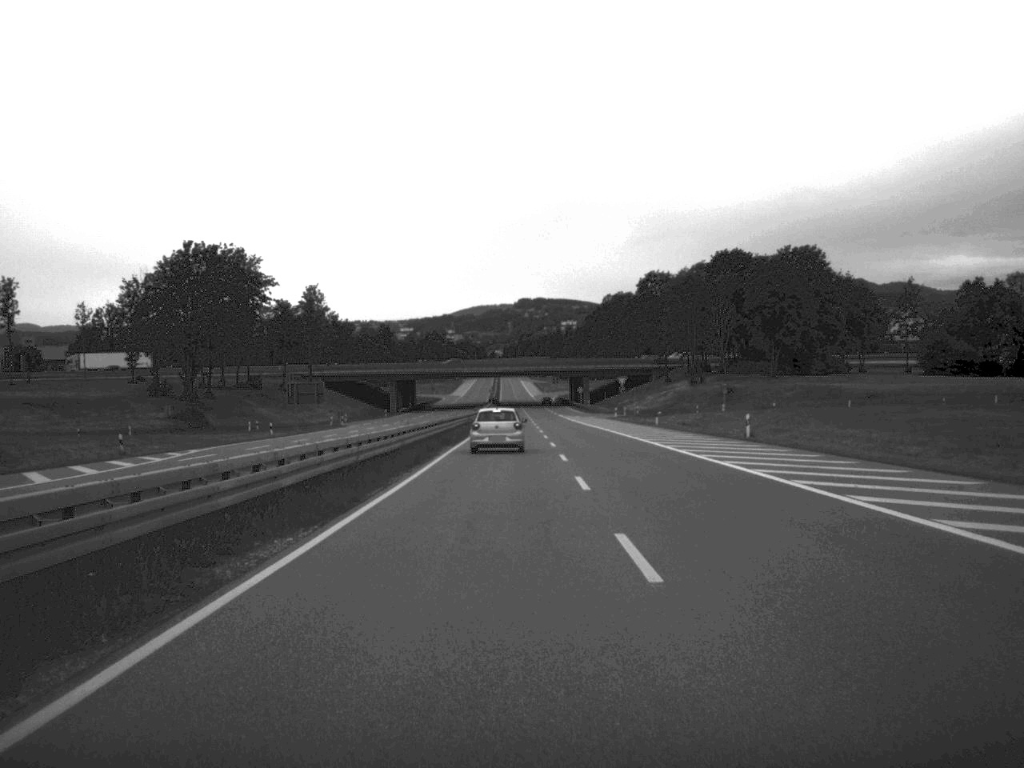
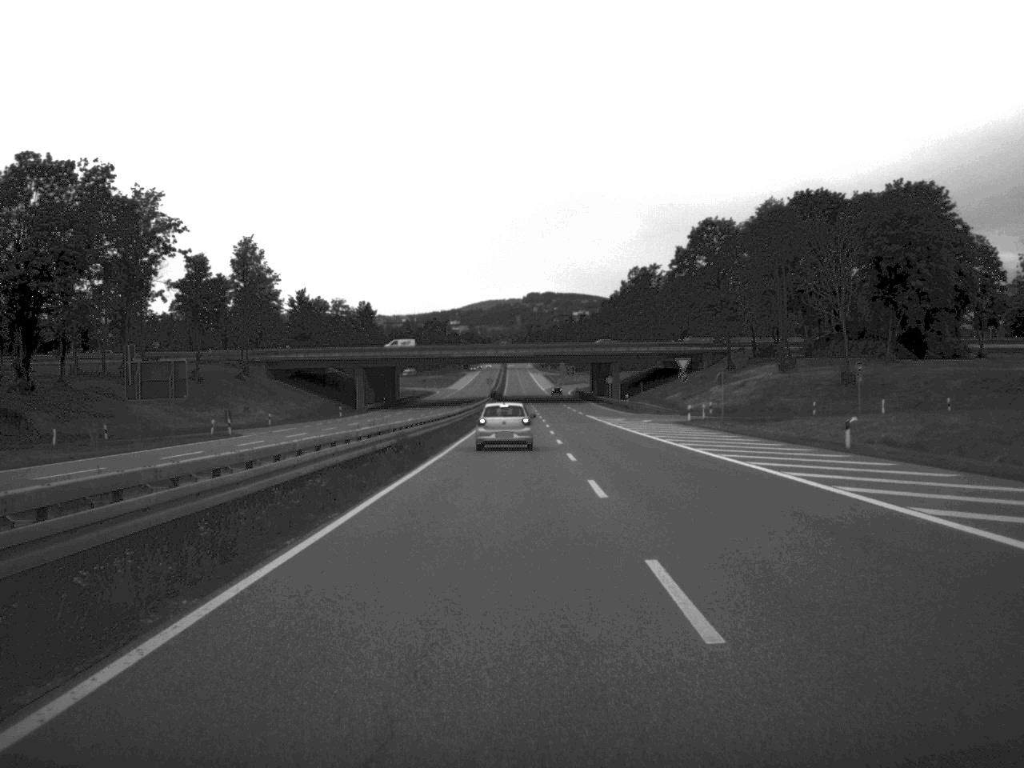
(-0.3, +50.0) m; -1°
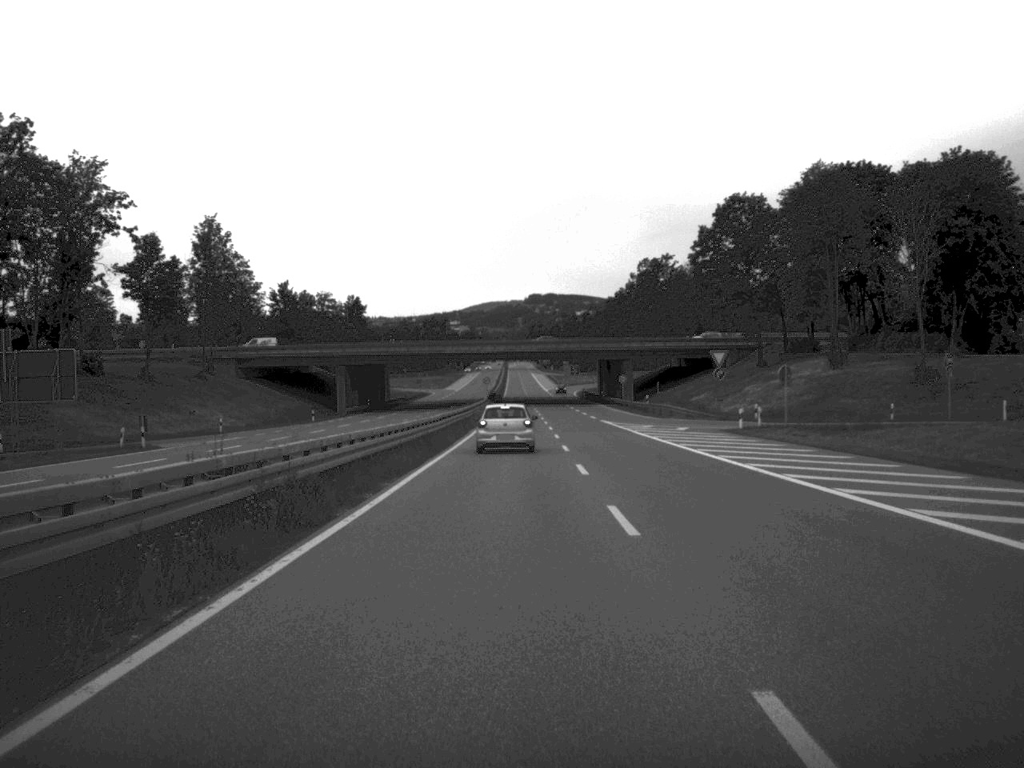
(0.0, +17.2) m; 0°
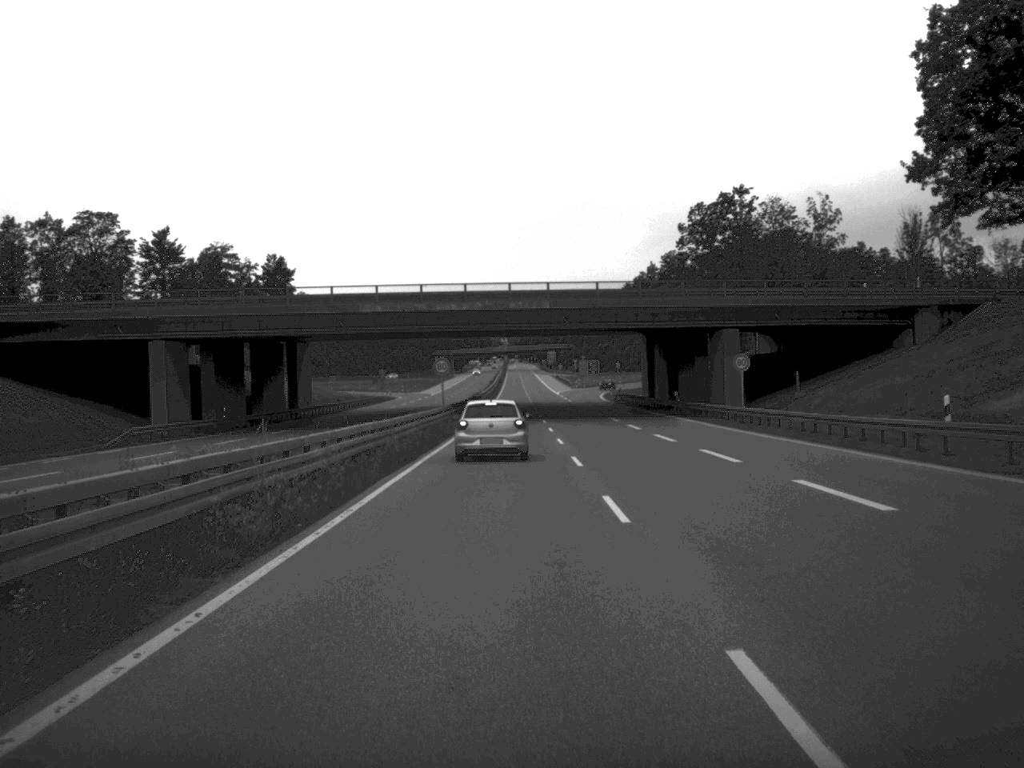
(-0.2, +69.4) m; 0°
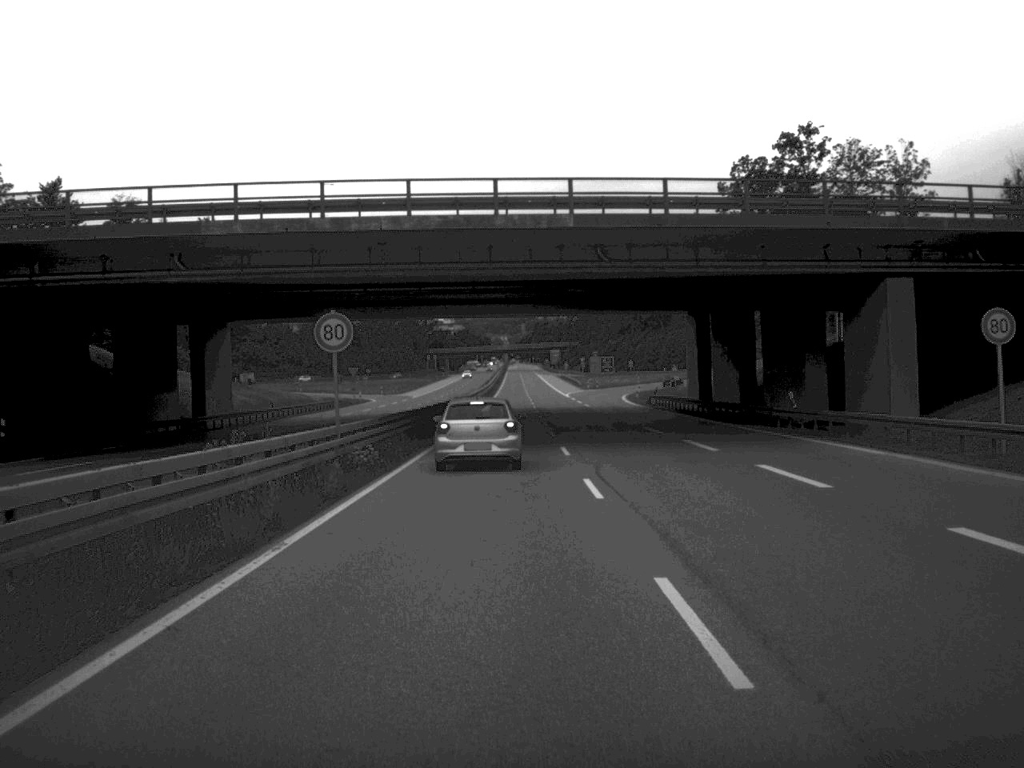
(0.0, +32.3) m; 0°
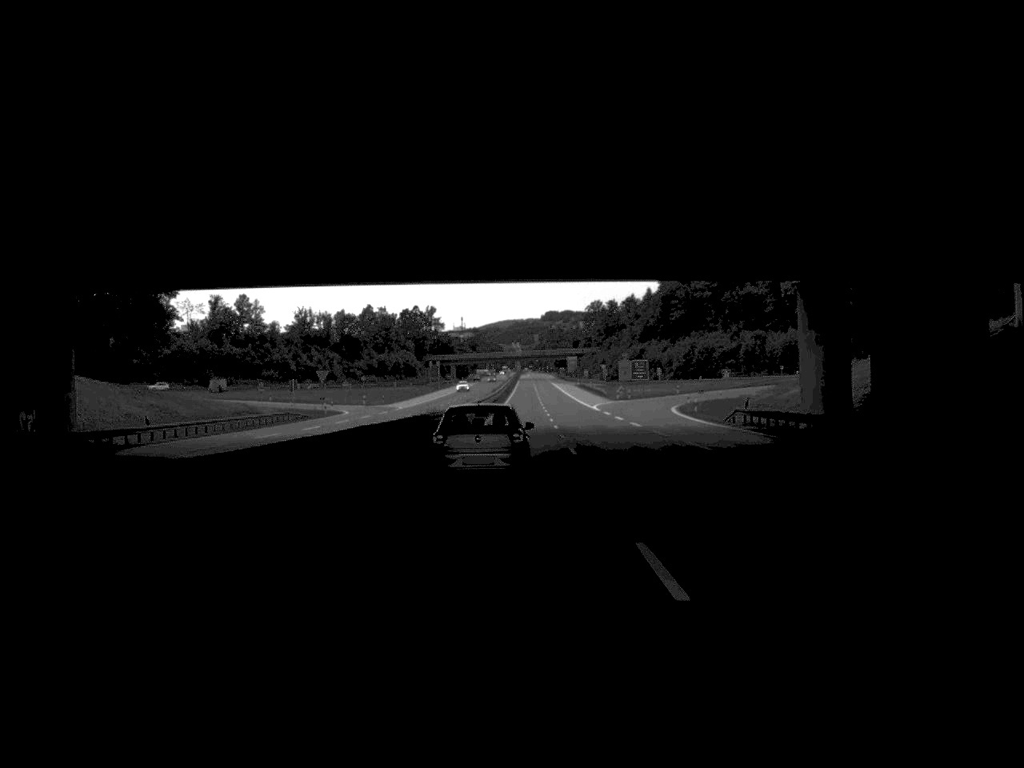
(-0.2, +32.2) m; -1°
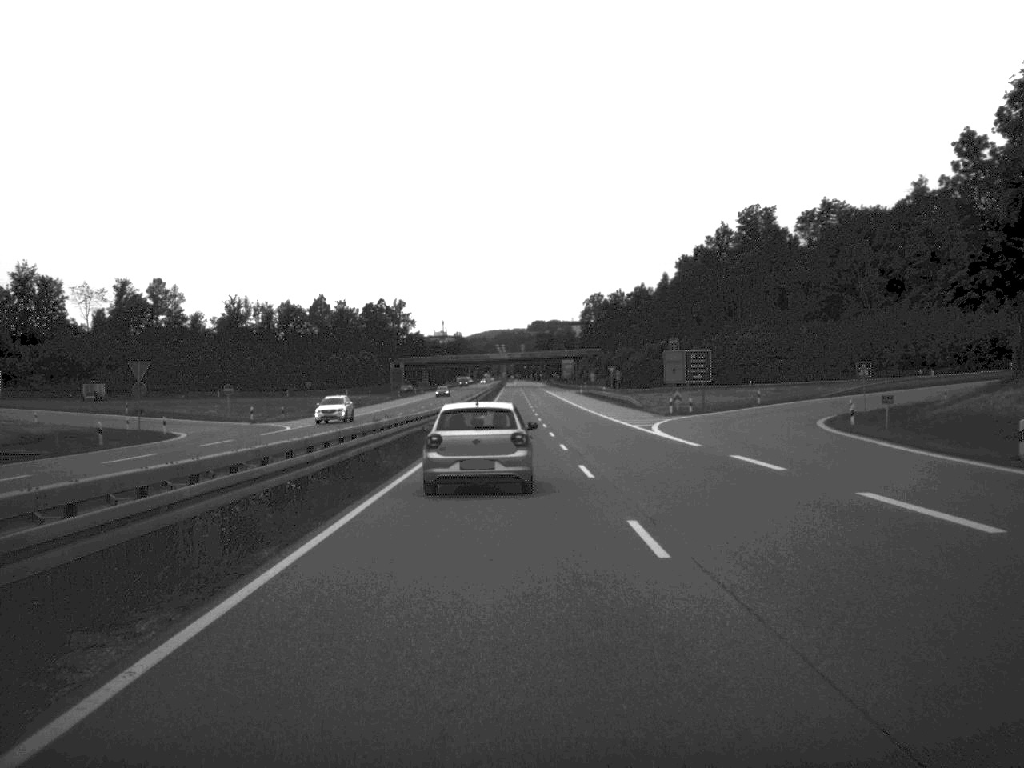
(-0.1, +55.8) m; +1°
